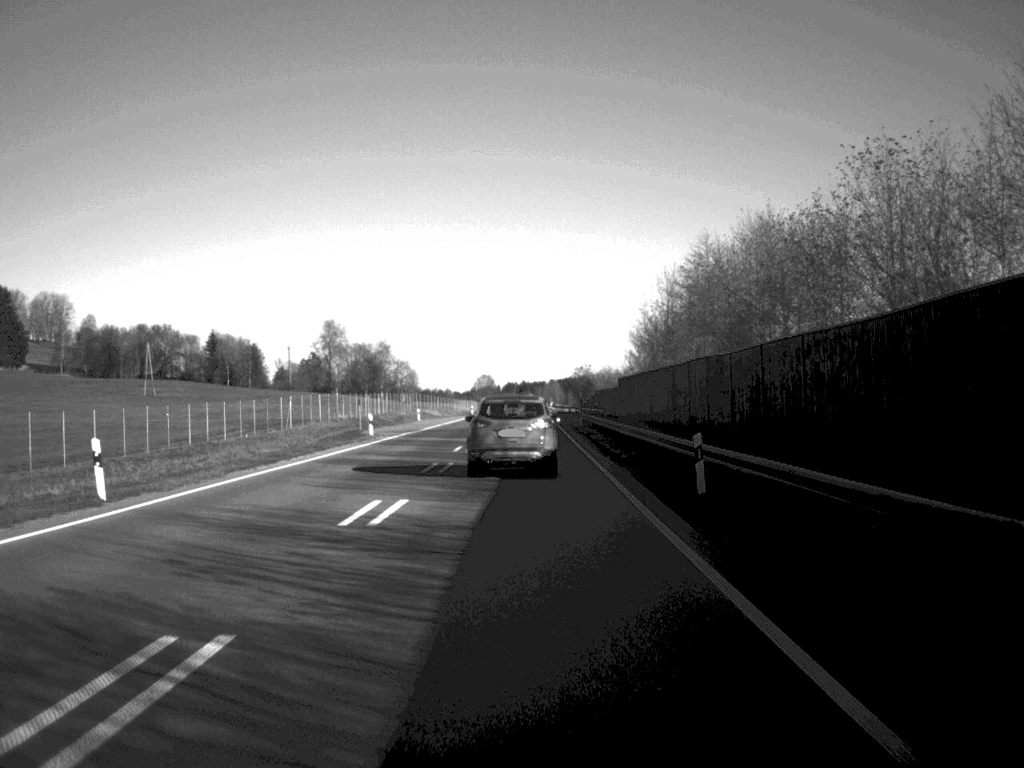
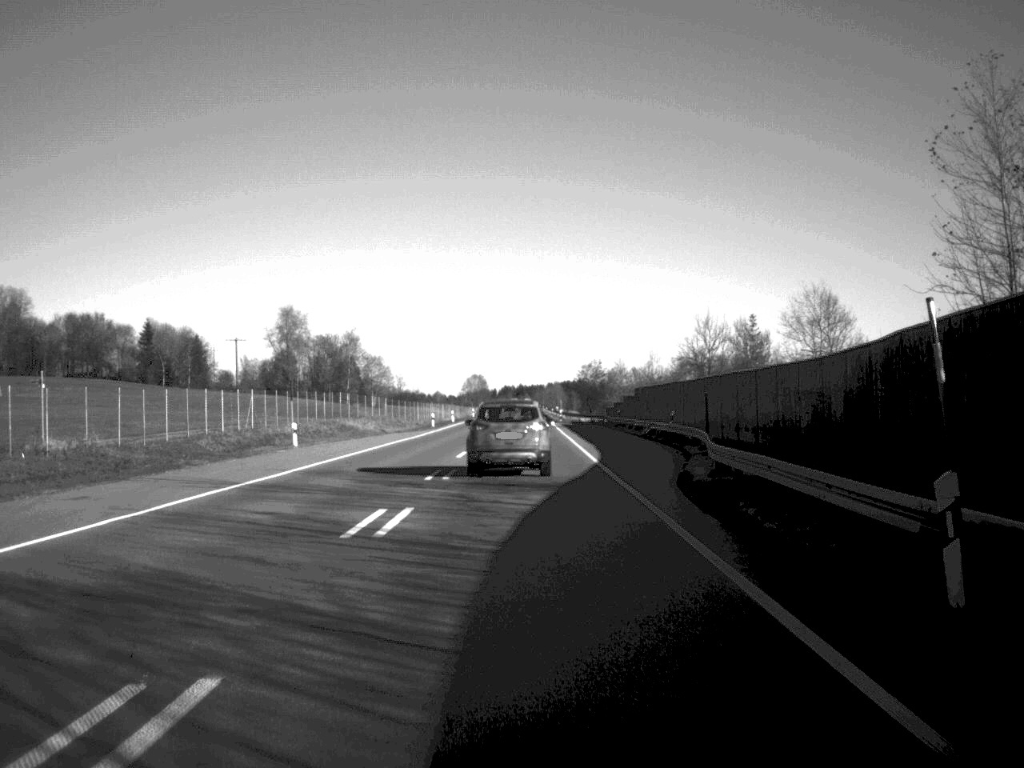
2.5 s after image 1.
(0.0, +60.8) m; 0°
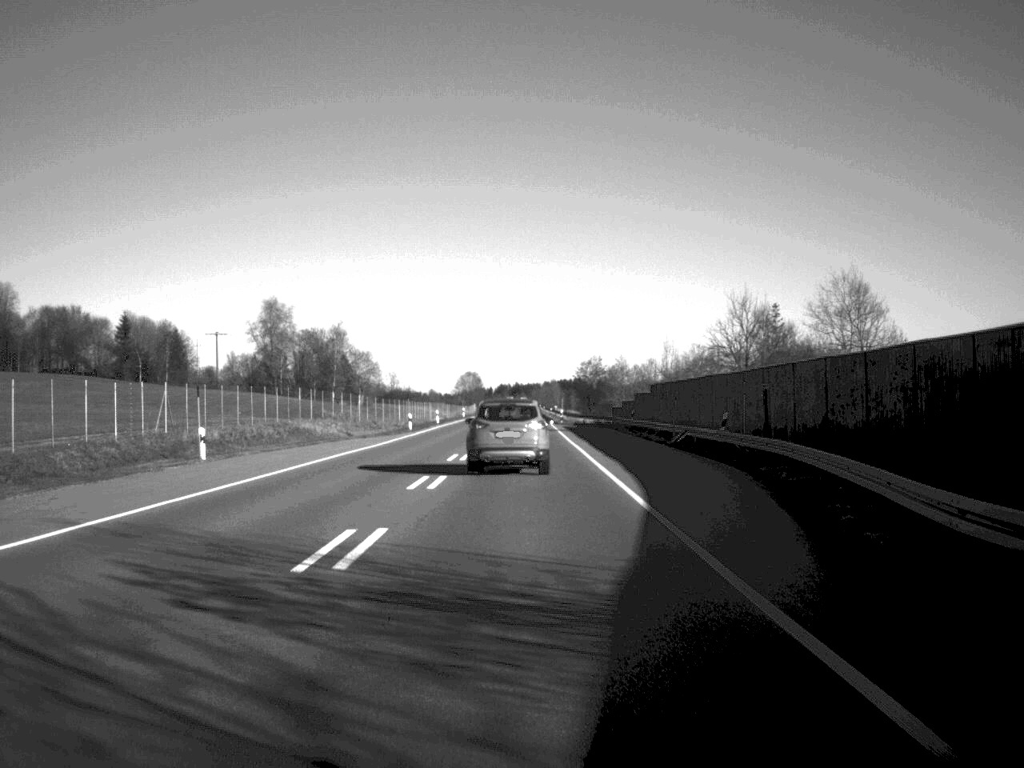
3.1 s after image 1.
(0.0, +15.1) m; 0°
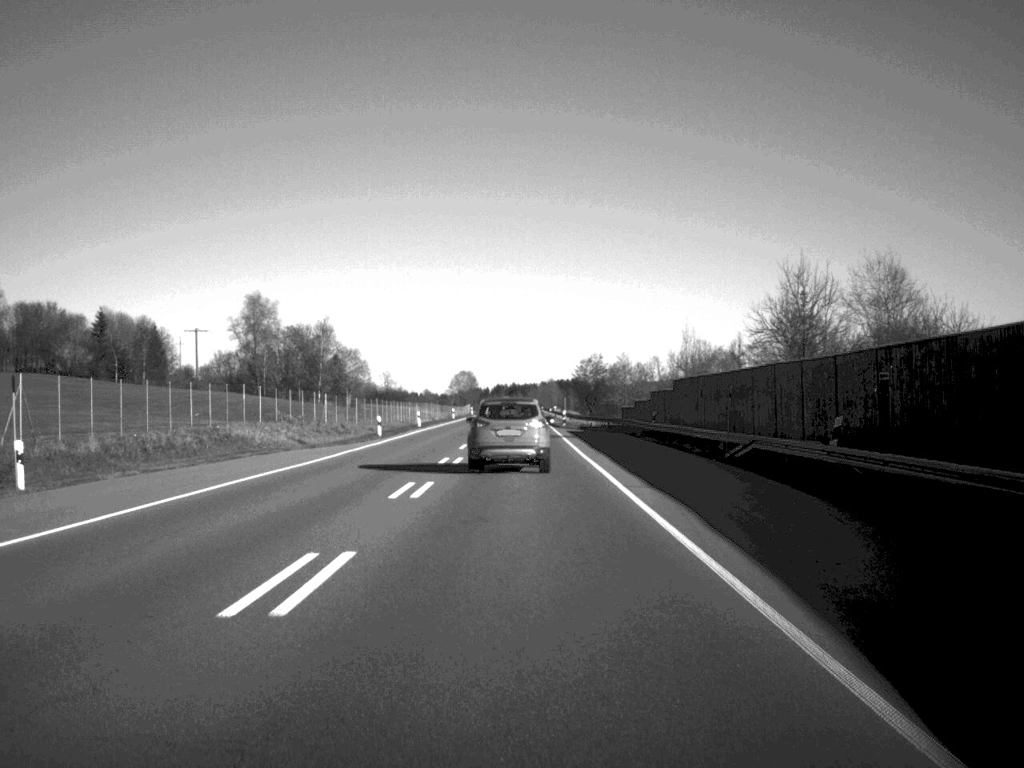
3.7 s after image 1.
(0.0, +14.5) m; 0°
